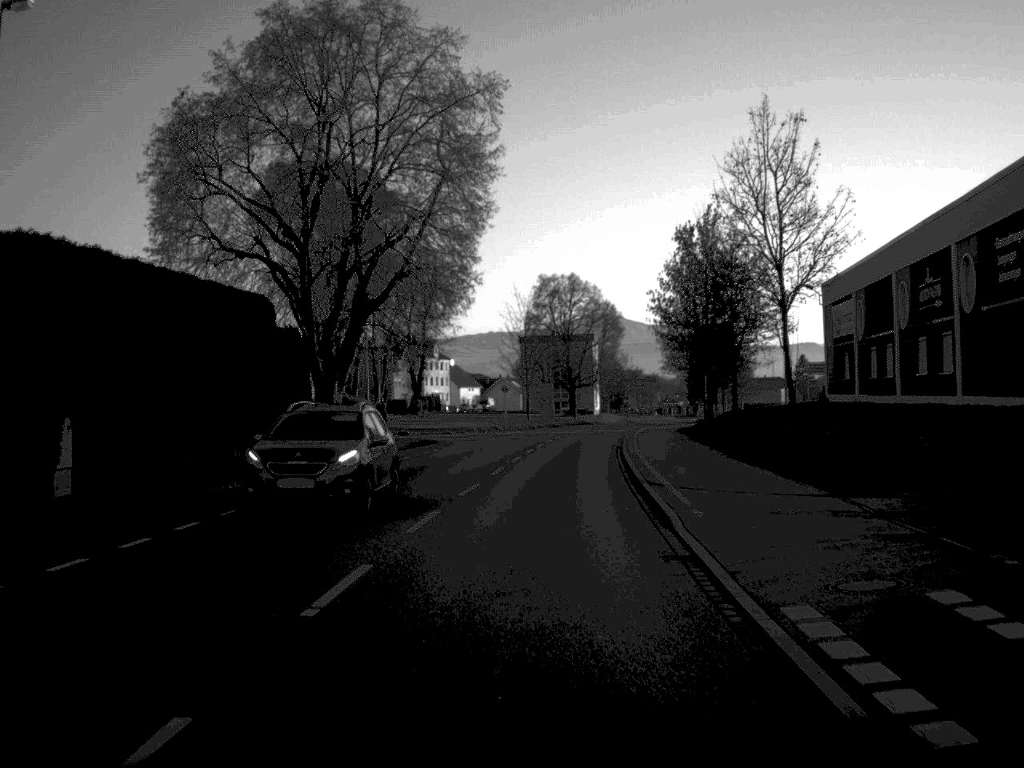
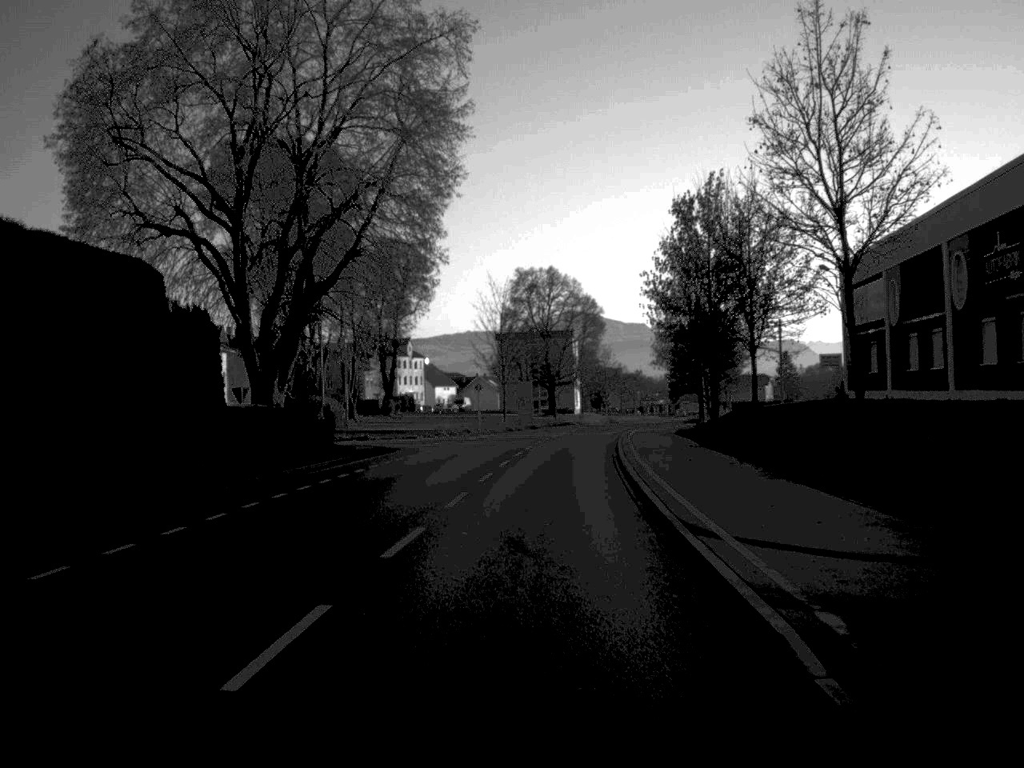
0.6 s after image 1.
(+0.1, +8.3) m; +1°
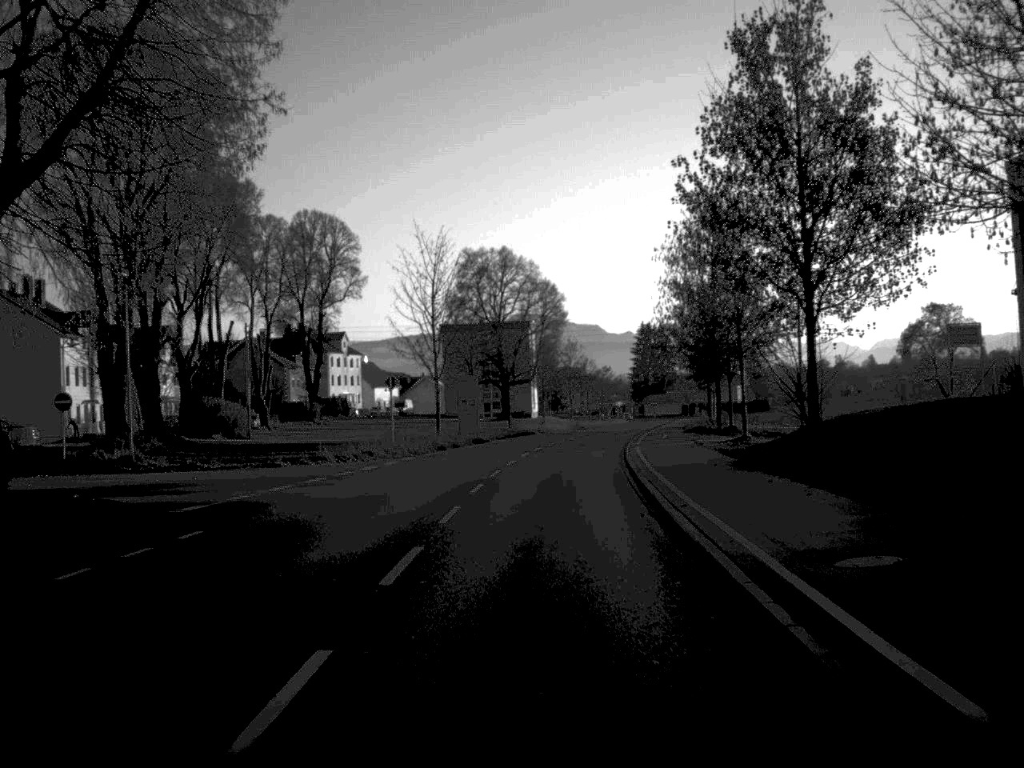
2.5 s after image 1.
(+0.4, +25.4) m; +2°
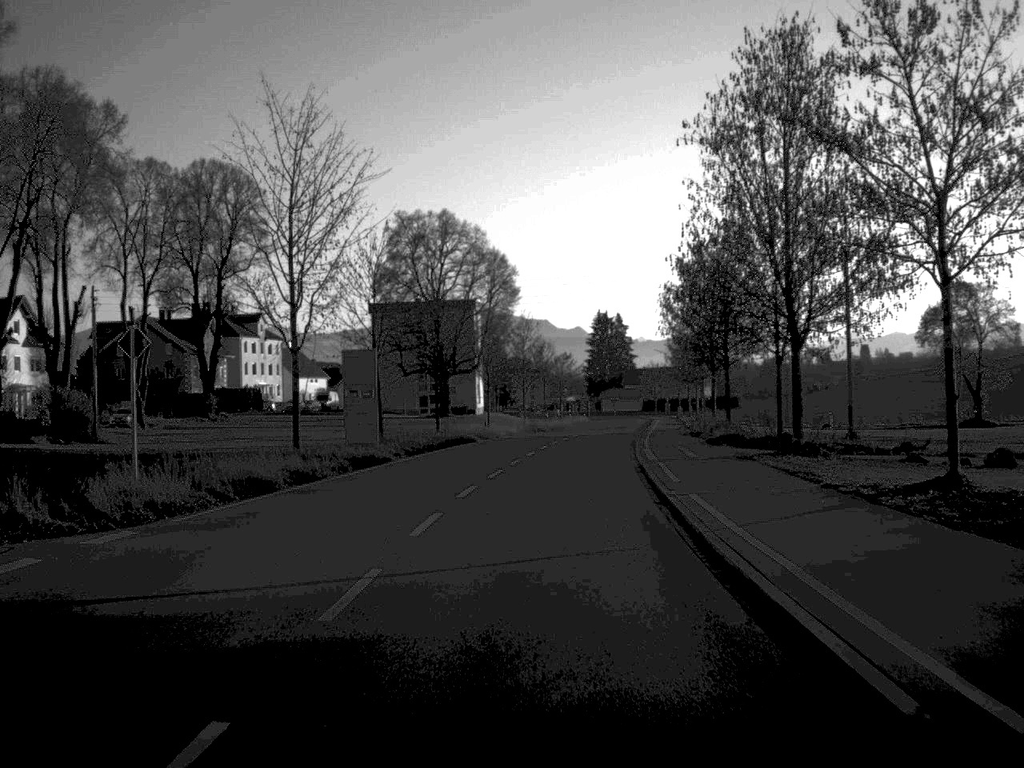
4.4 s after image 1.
(+0.5, +25.7) m; +2°
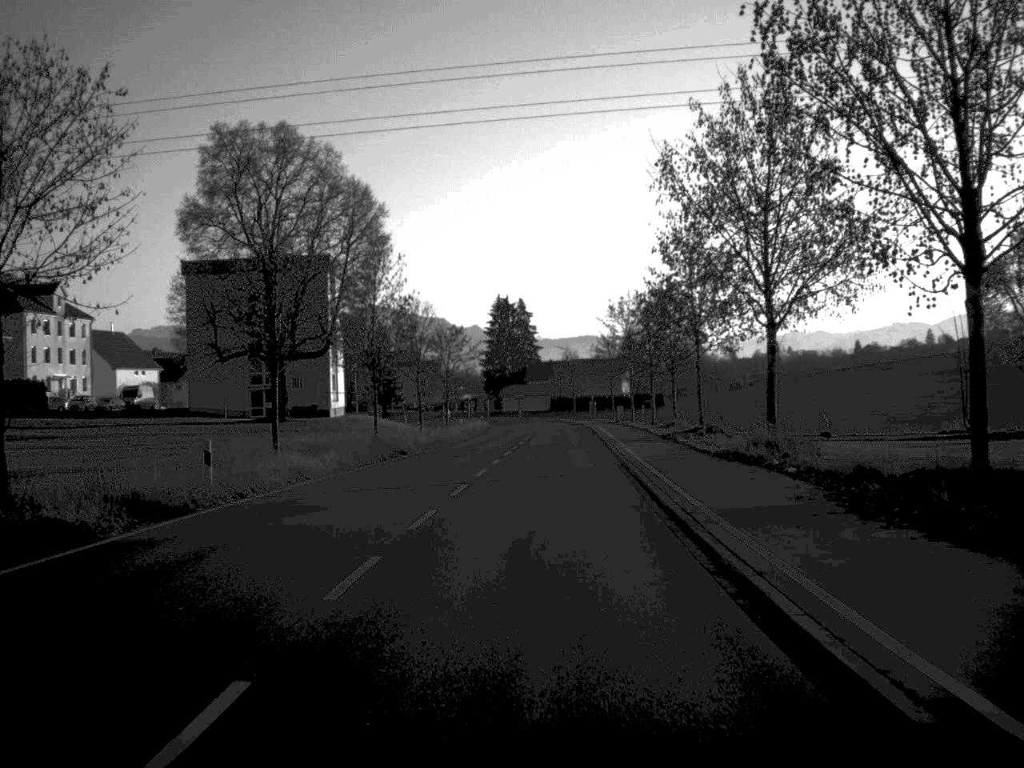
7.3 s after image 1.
(+1.6, +40.7) m; +5°
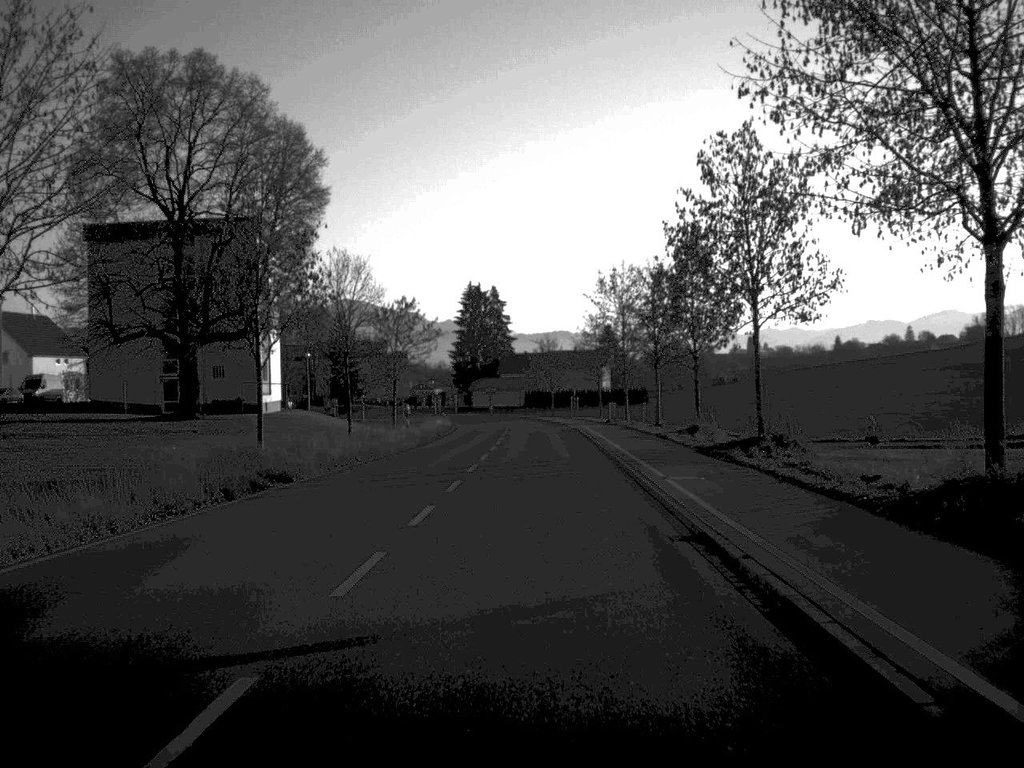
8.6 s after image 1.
(+0.2, +17.8) m; +1°
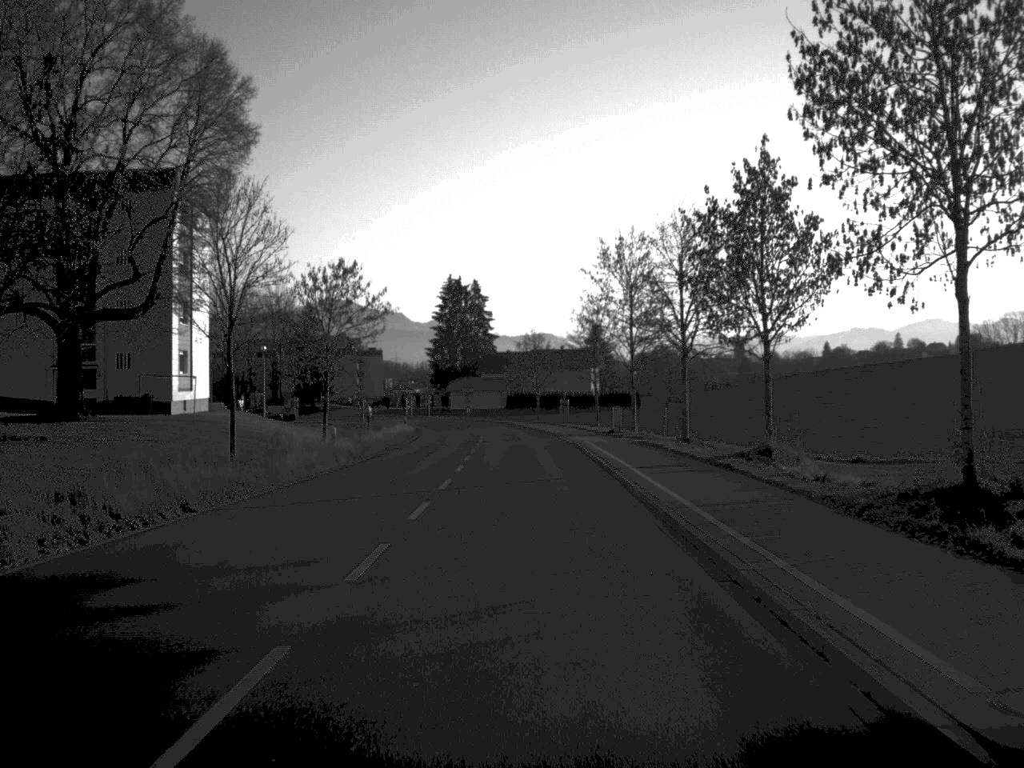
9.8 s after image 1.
(+0.1, +16.8) m; +1°
